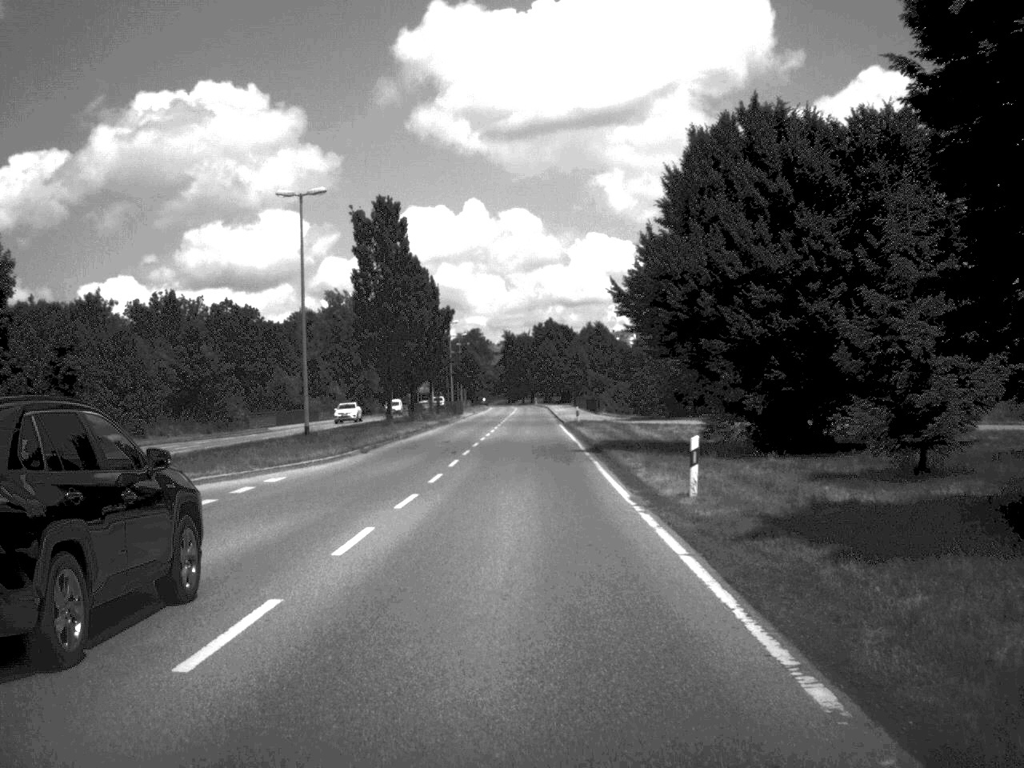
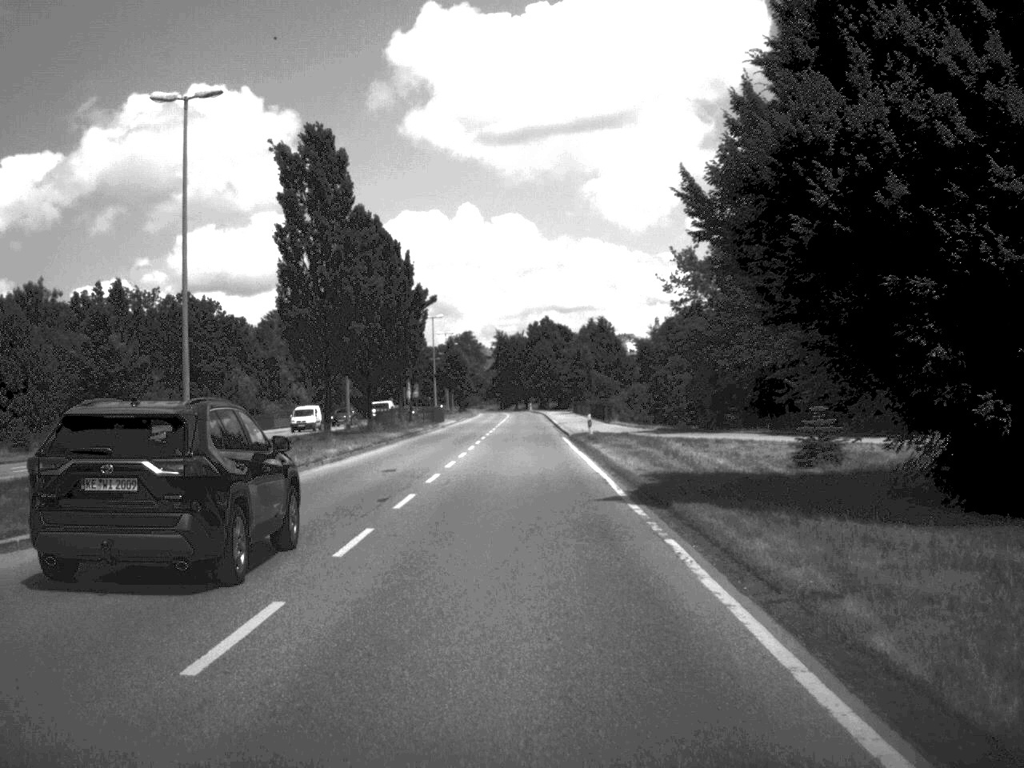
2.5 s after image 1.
(0.0, +17.8) m; 0°
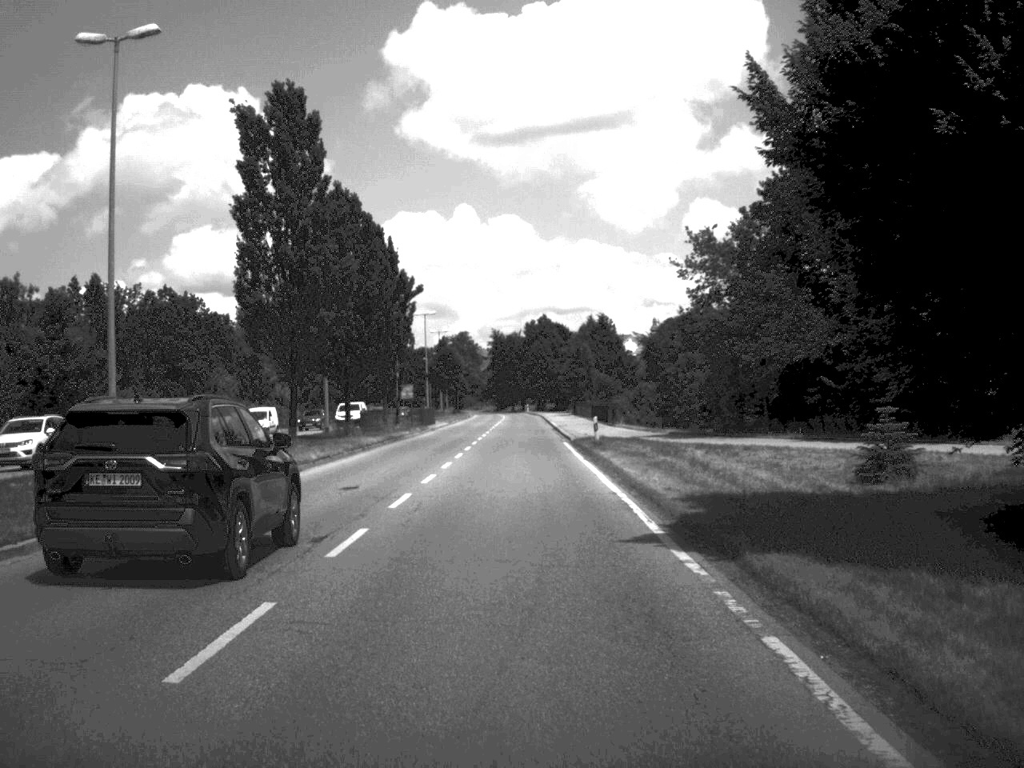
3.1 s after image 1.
(0.0, +6.1) m; 0°
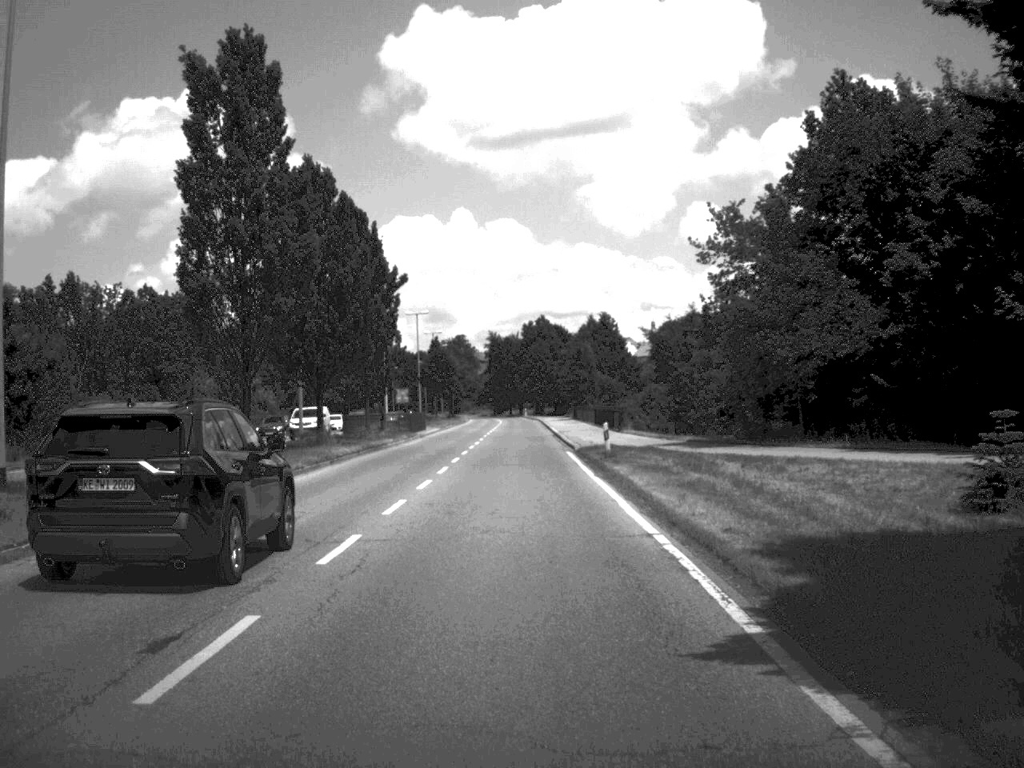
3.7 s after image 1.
(0.0, +6.4) m; 0°
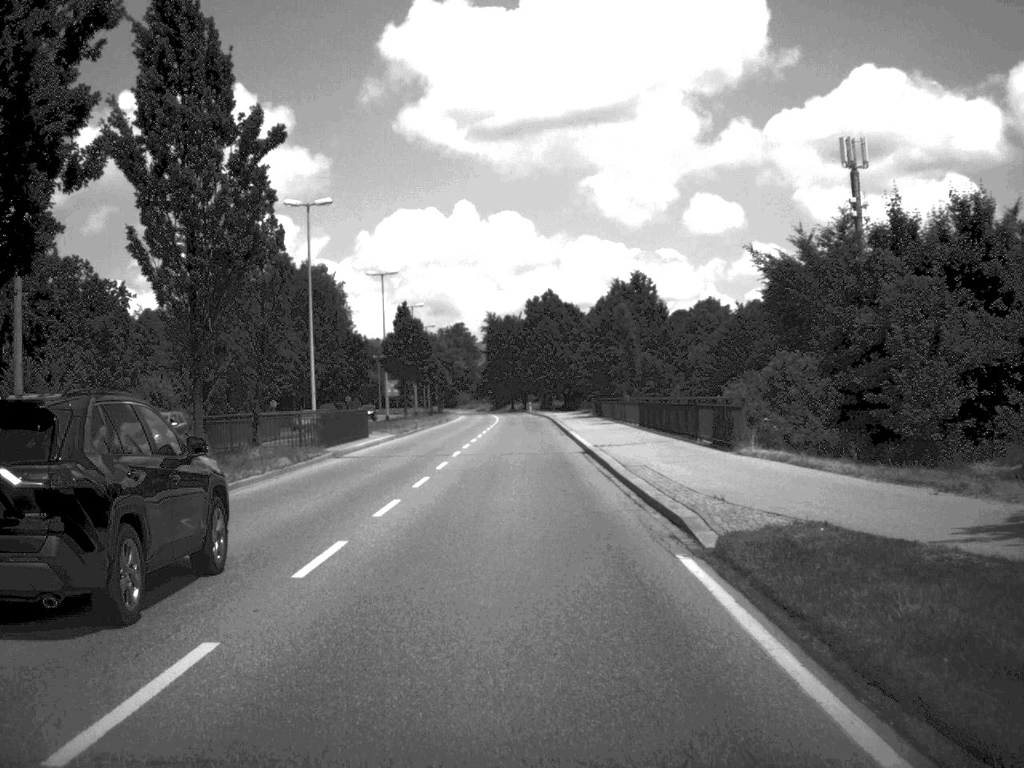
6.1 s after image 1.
(-0.1, +31.0) m; 0°
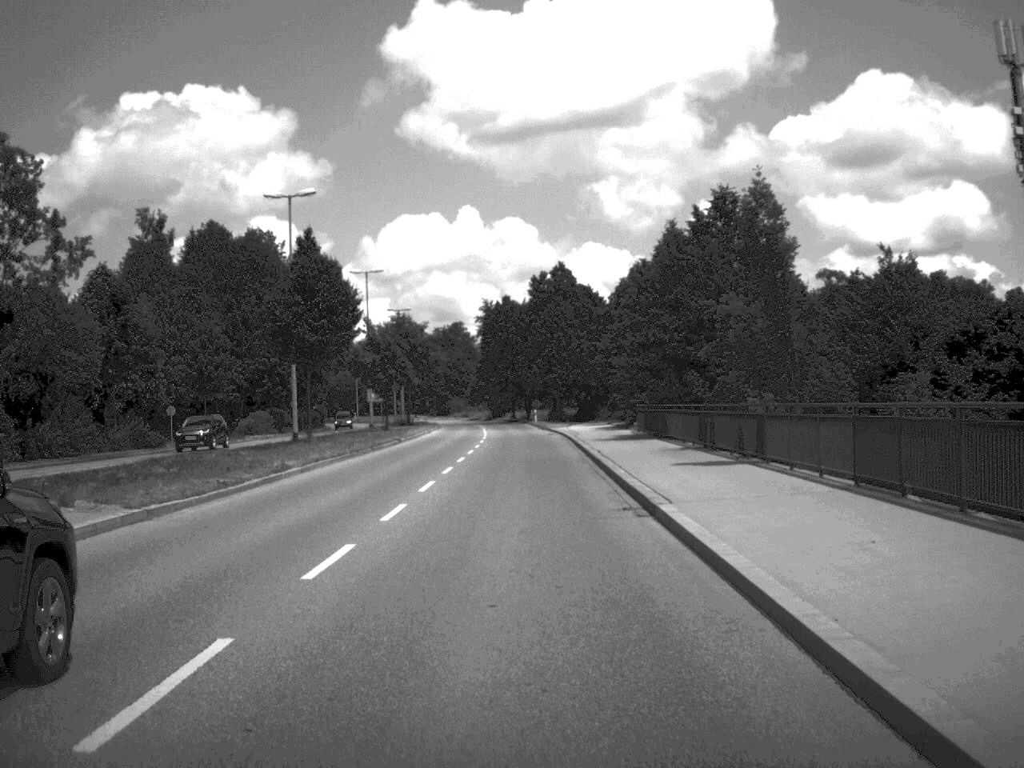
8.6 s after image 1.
(-0.1, +35.2) m; 0°
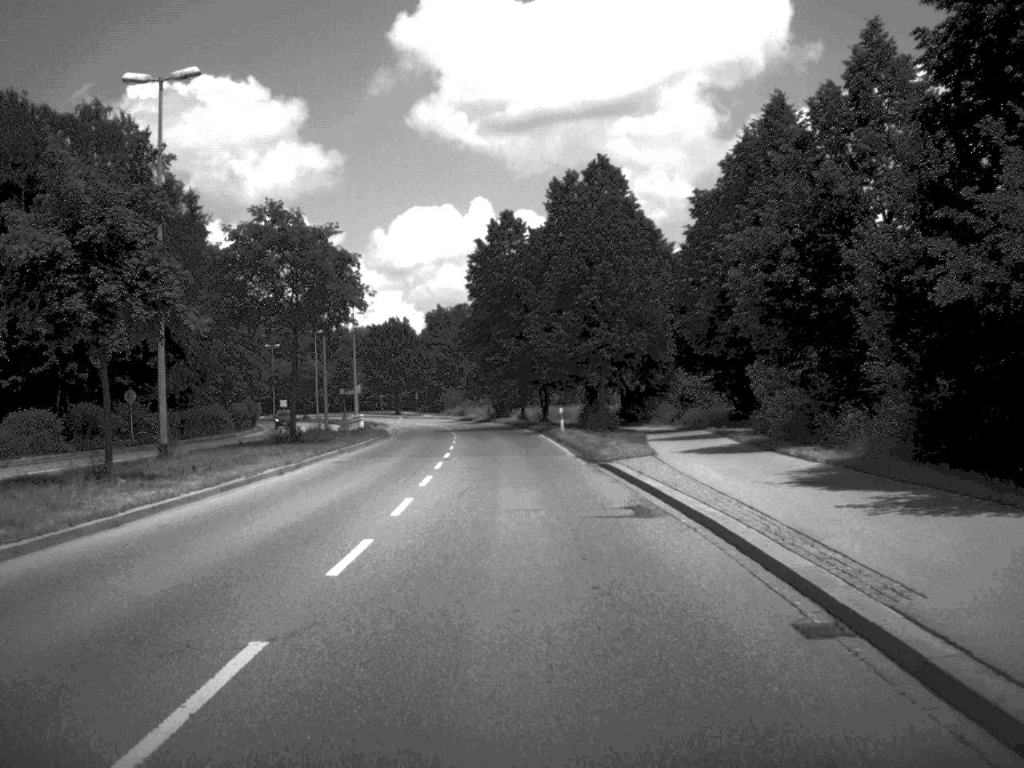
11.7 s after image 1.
(-0.2, +47.7) m; -1°
